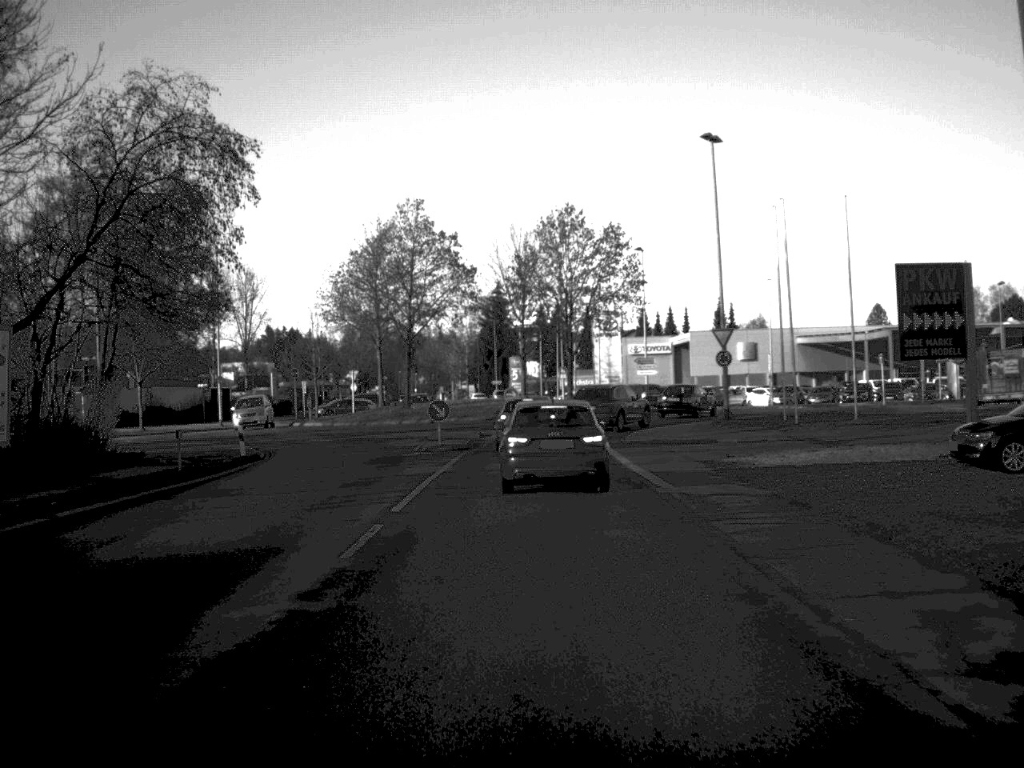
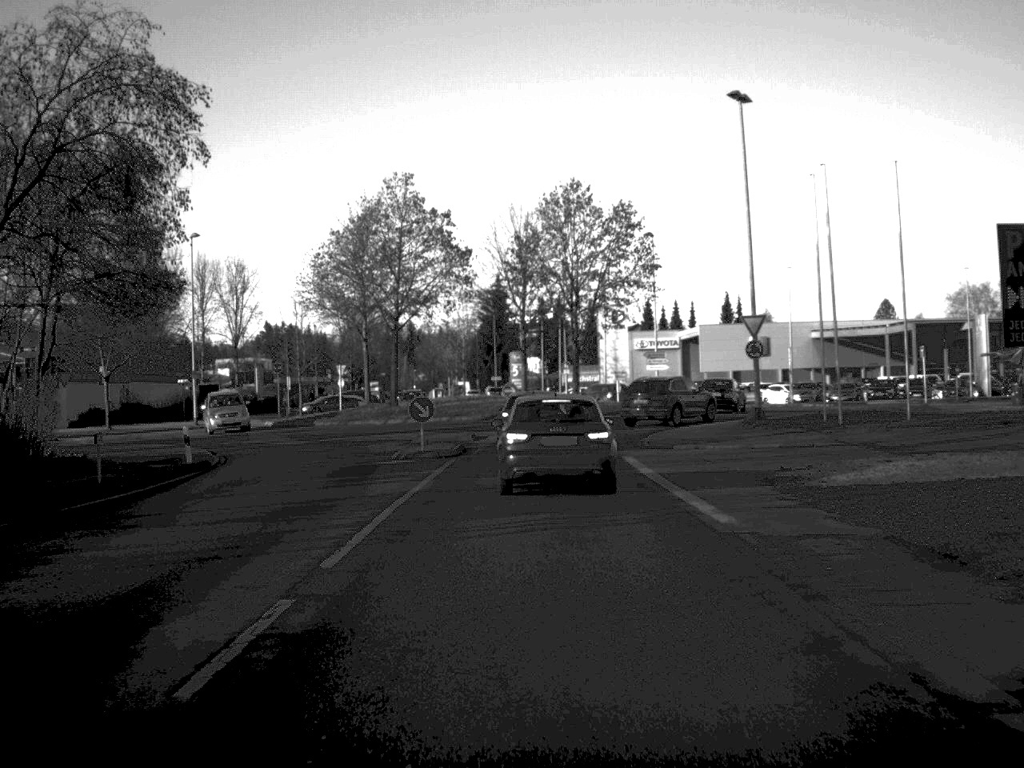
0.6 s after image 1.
(0.0, +5.9) m; 0°
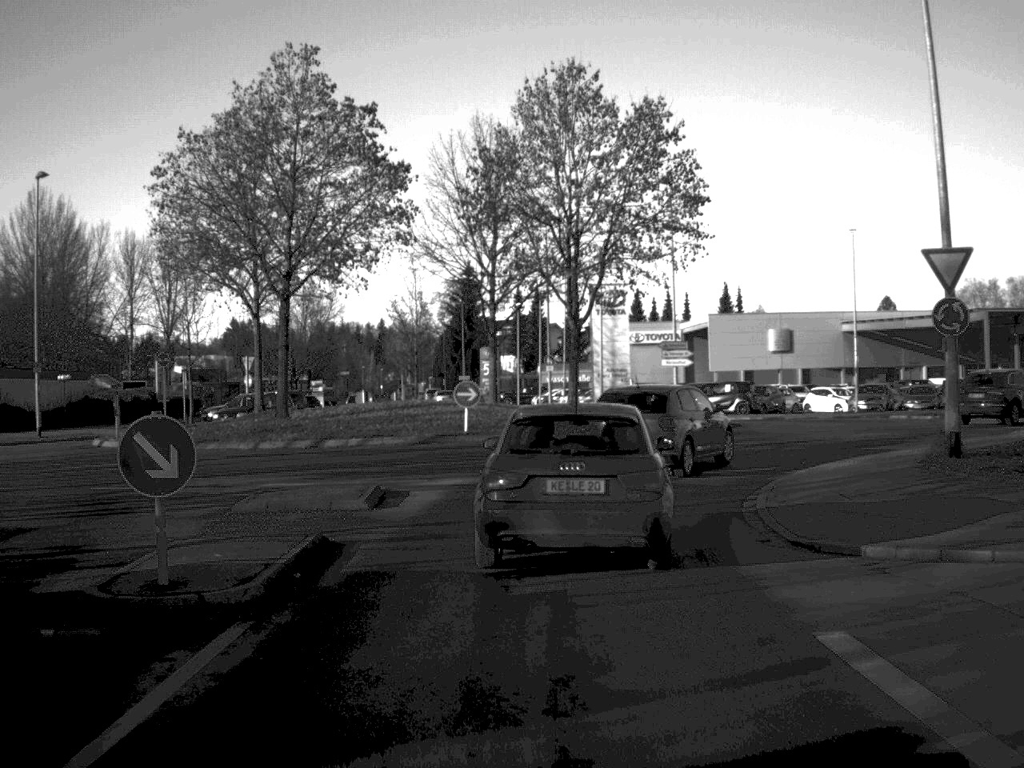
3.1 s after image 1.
(+0.1, +19.7) m; +1°
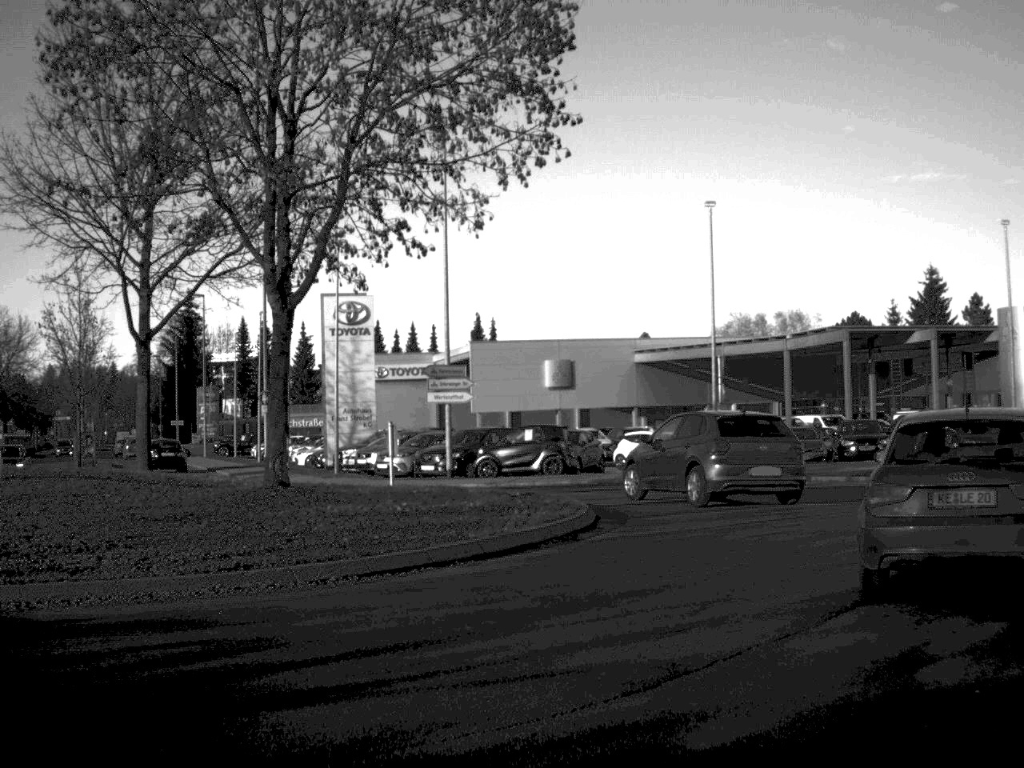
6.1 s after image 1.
(+0.8, +18.5) m; +12°
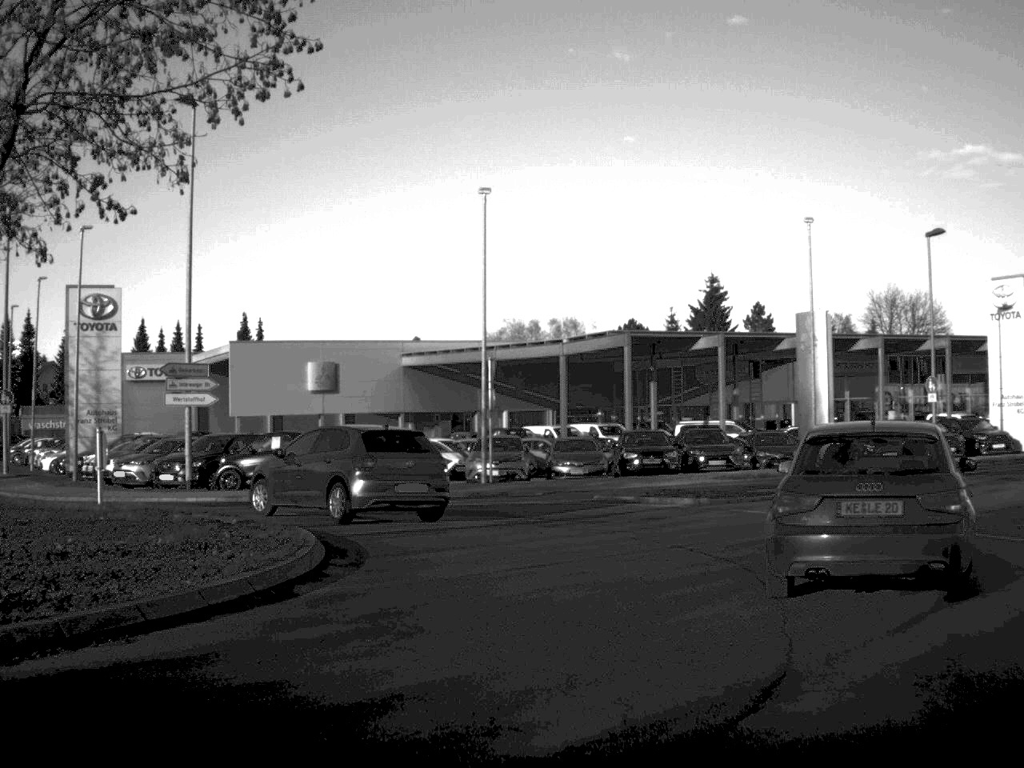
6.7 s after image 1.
(+0.3, +3.7) m; +10°
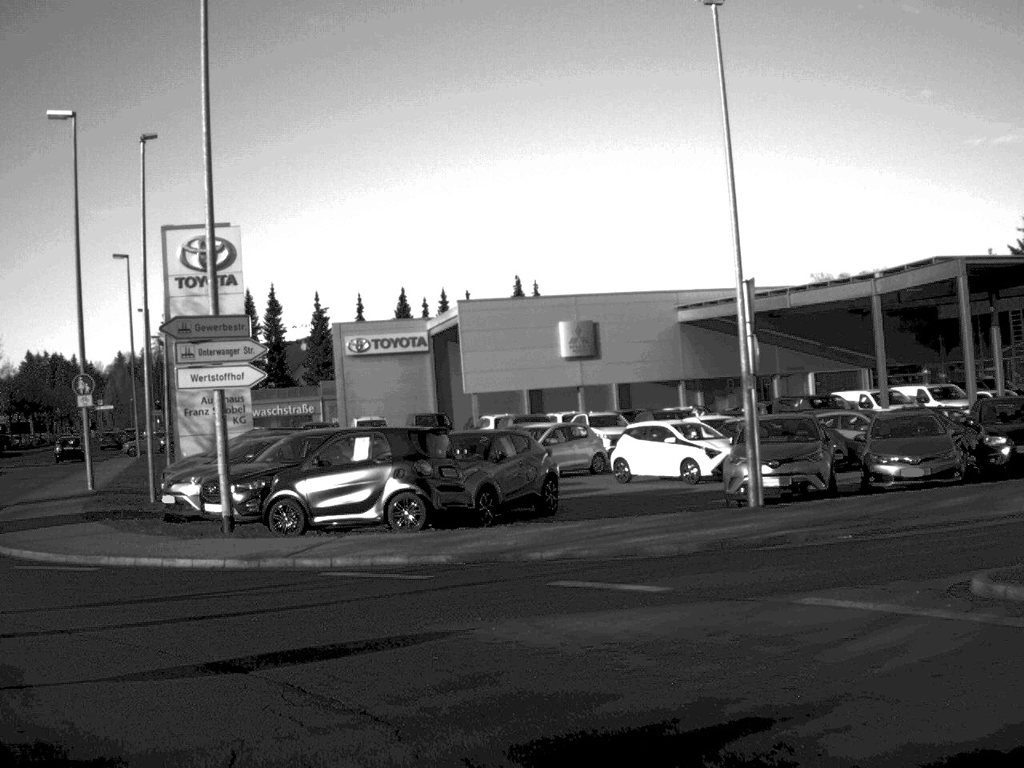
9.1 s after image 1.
(+0.4, +14.9) m; -16°
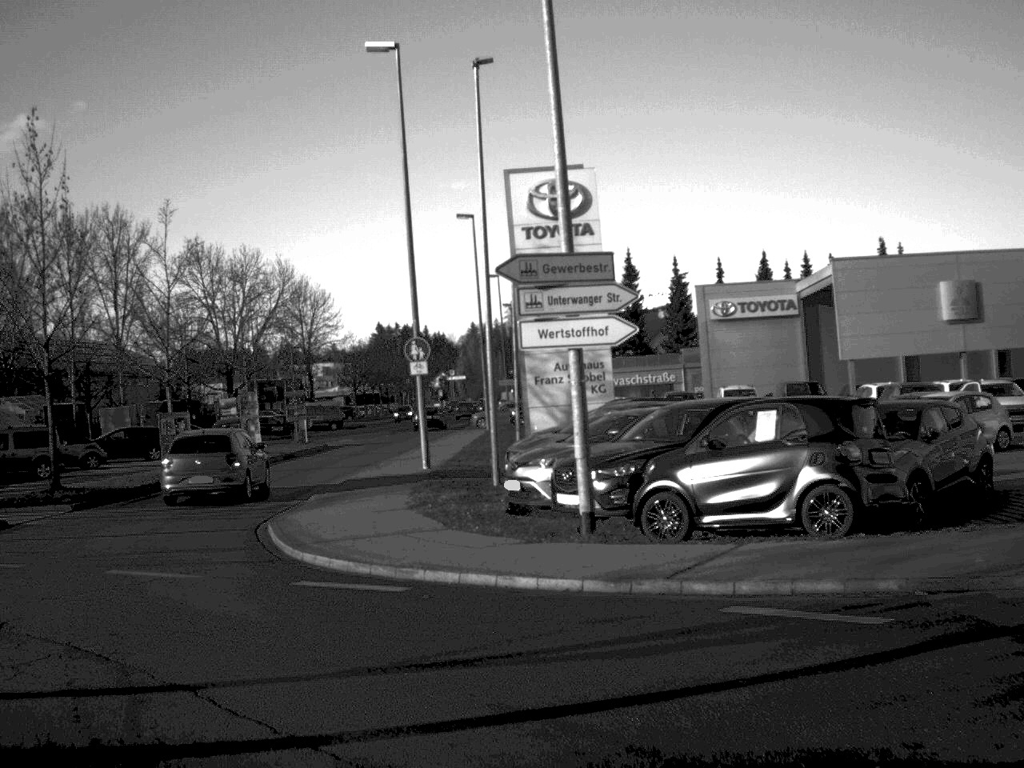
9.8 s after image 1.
(-0.6, +4.3) m; -16°
